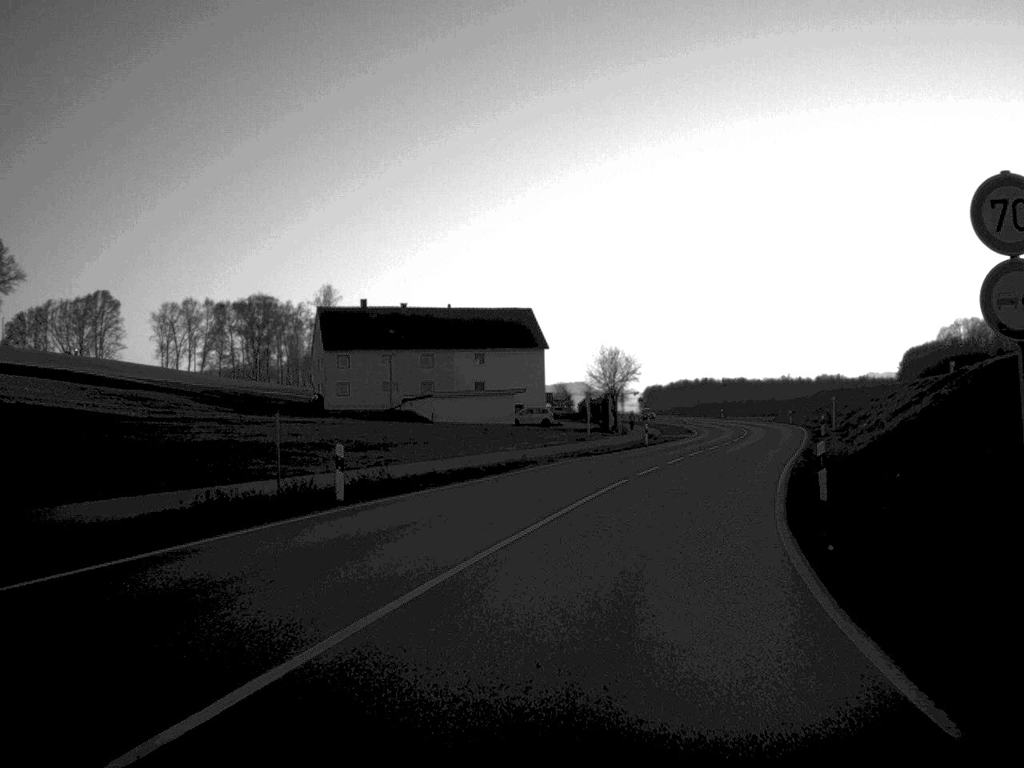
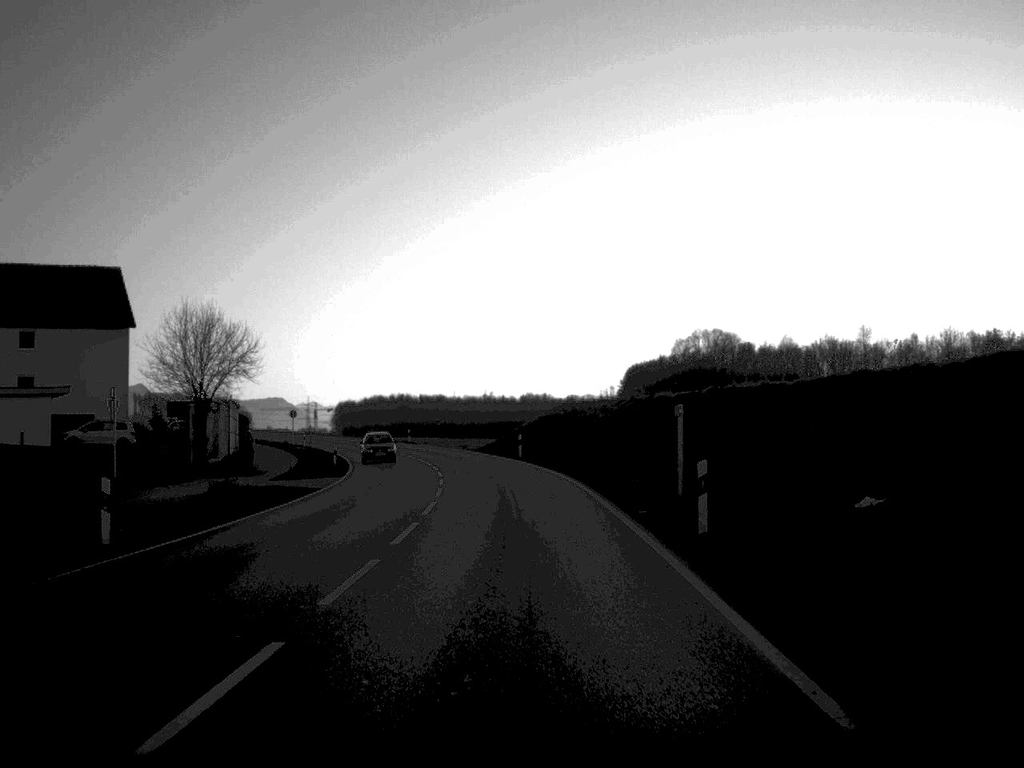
(+6.9, +42.2) m; +13°
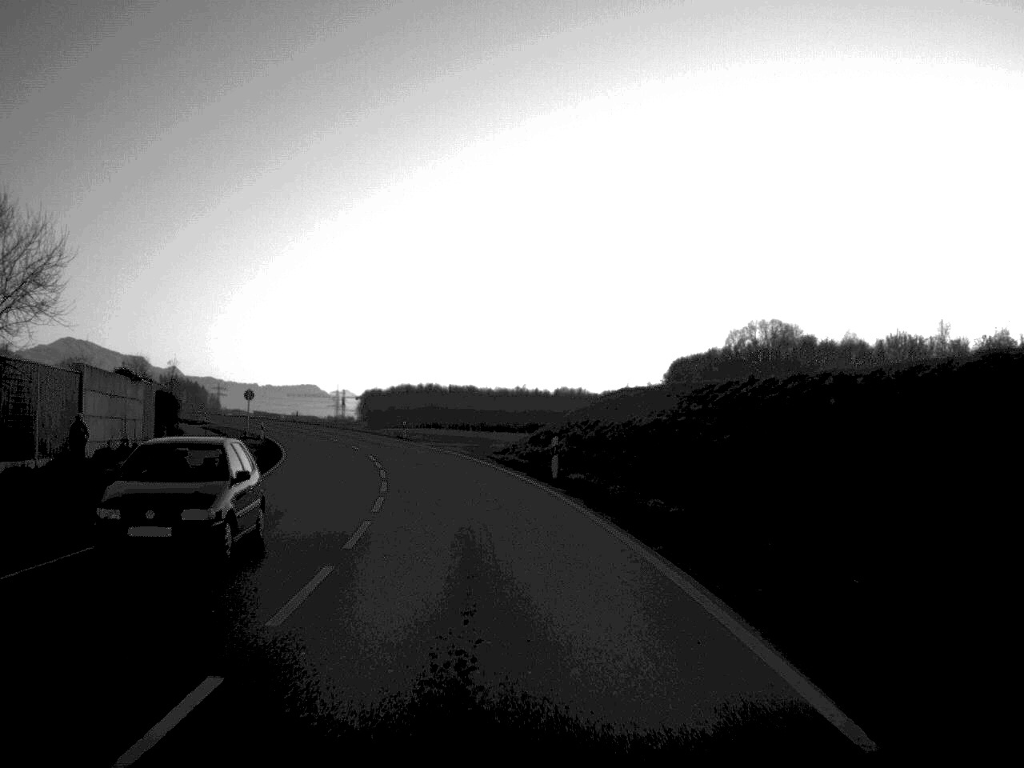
(-0.2, +25.7) m; -2°
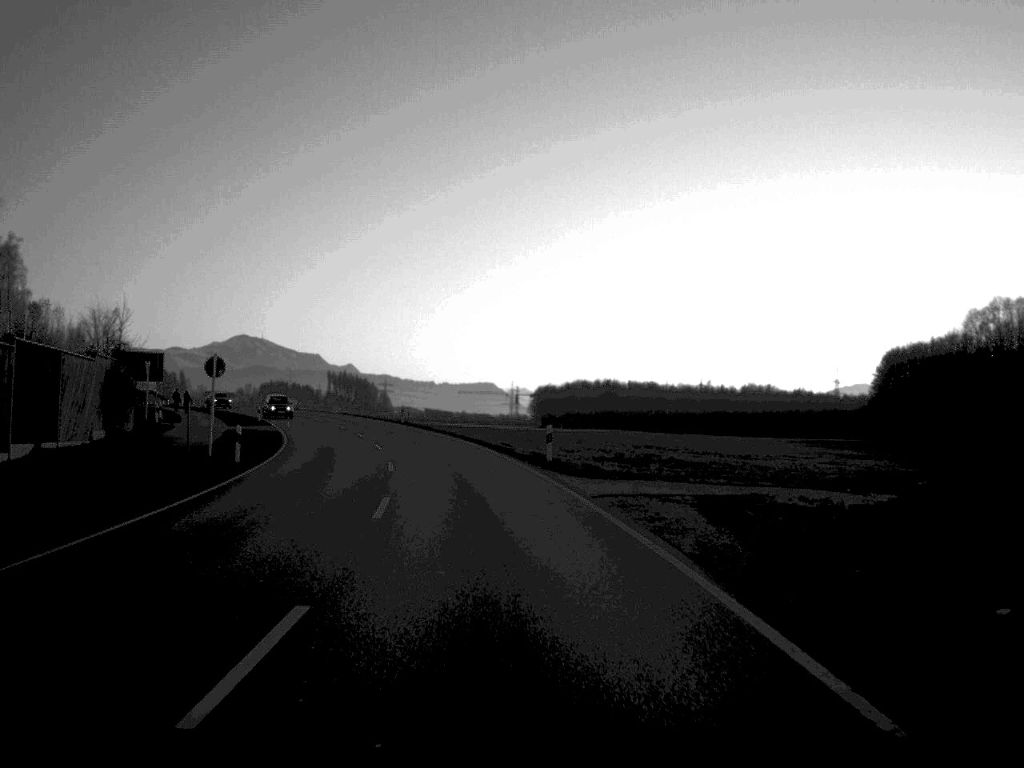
(-2.8, +39.7) m; -8°
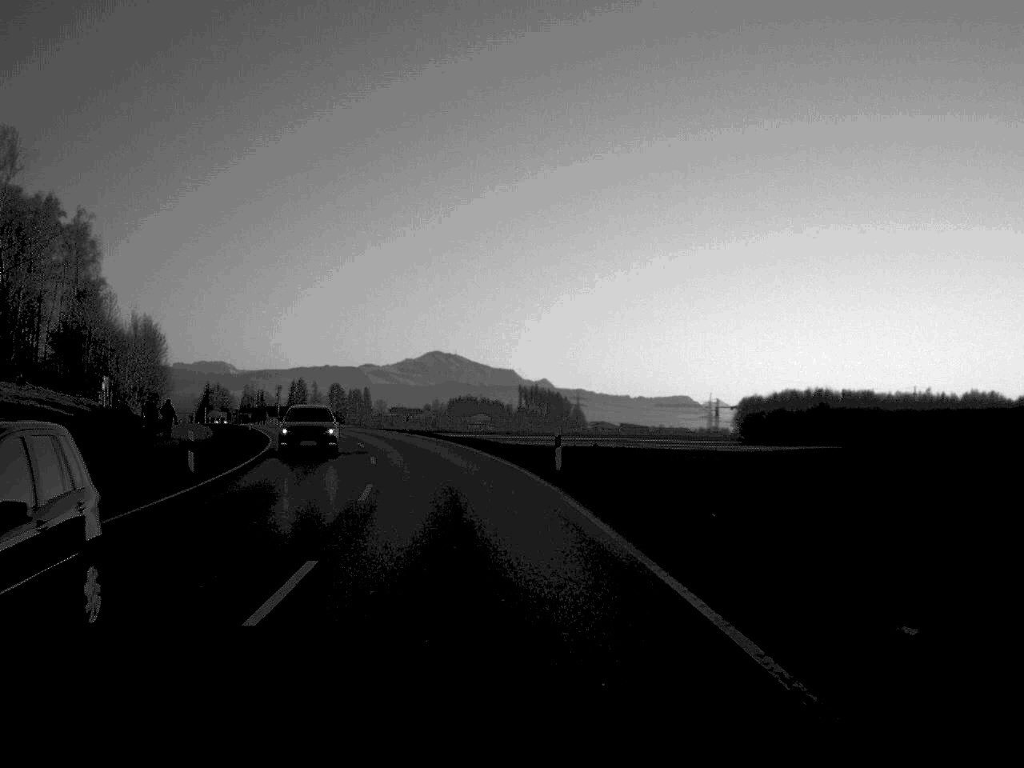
(-3.4, +45.1) m; -9°
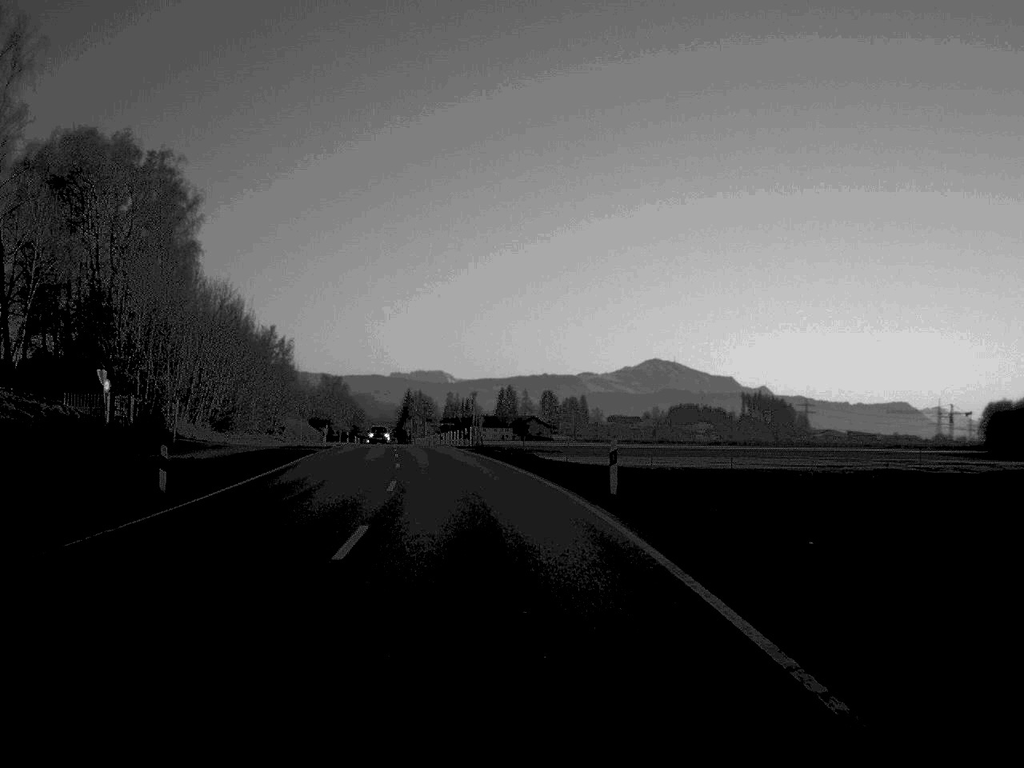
(-3.7, +43.9) m; -10°
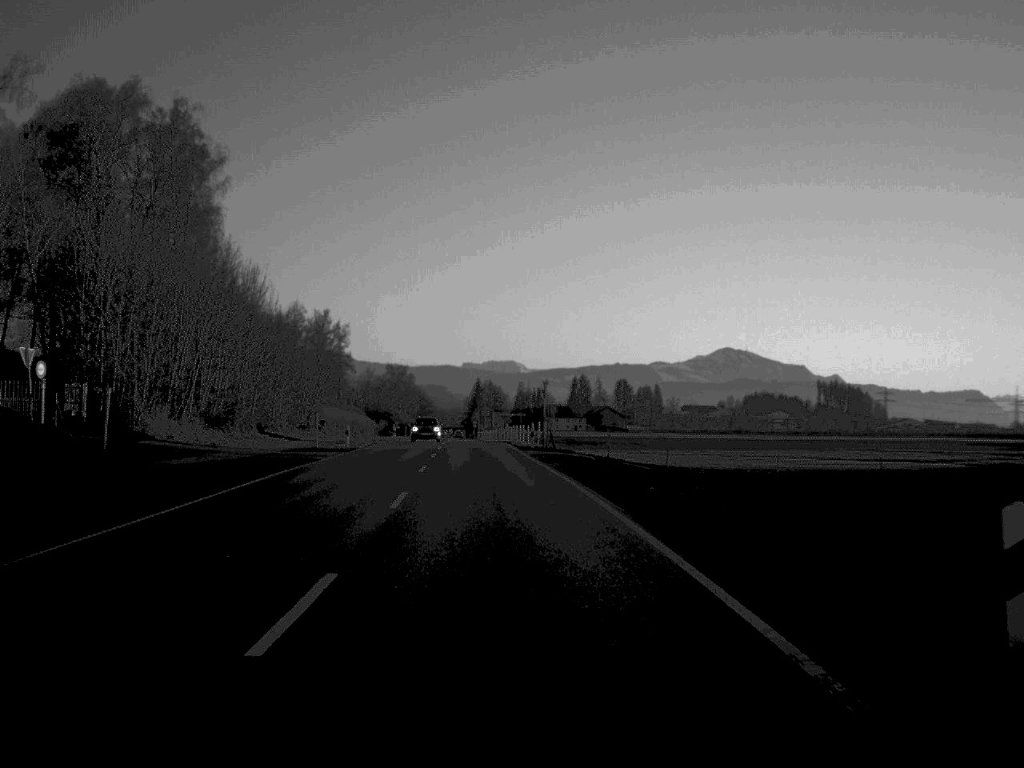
(-0.5, +17.4) m; -3°
